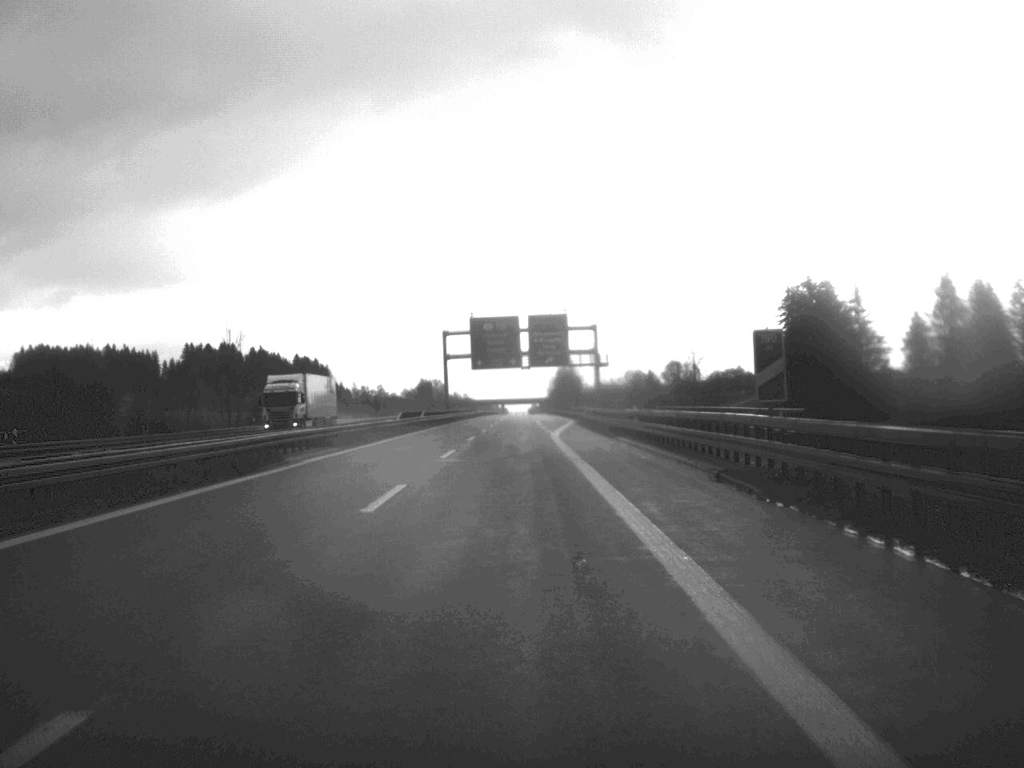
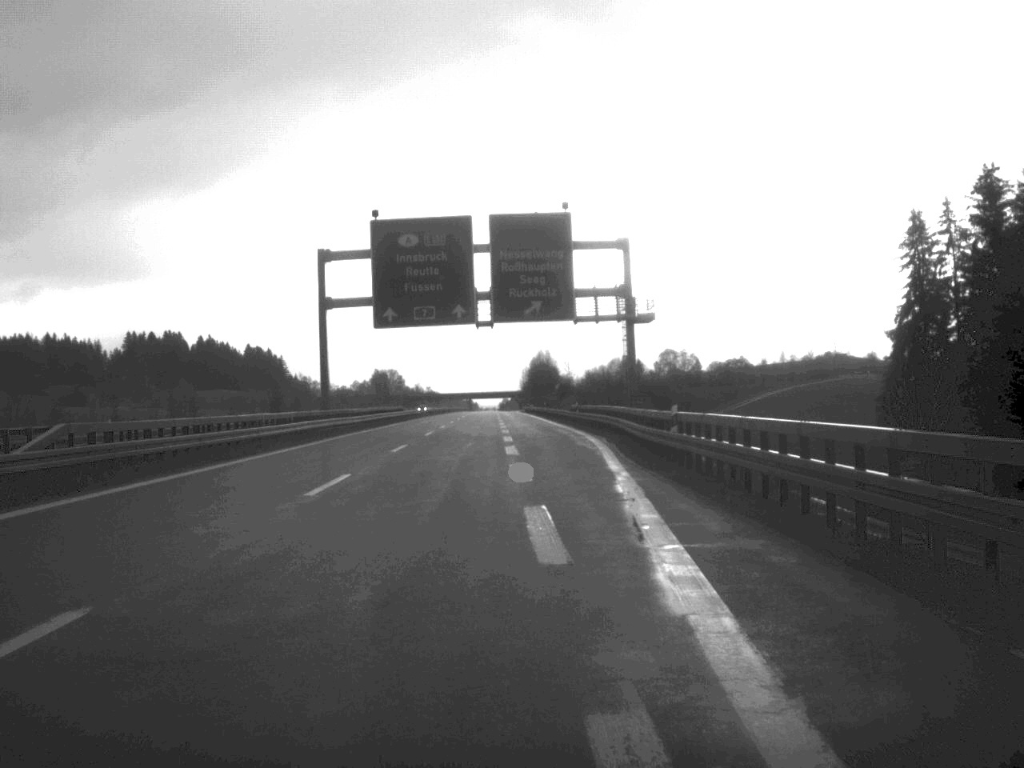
(+0.5, +68.1) m; +1°
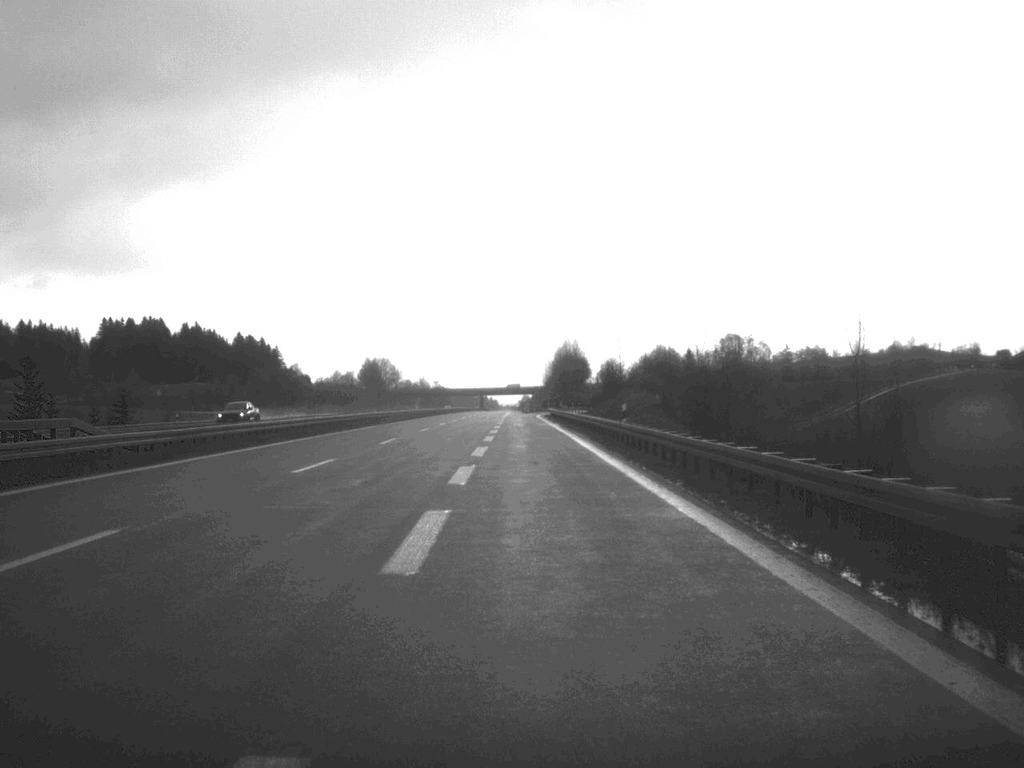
(-0.7, +83.3) m; -1°
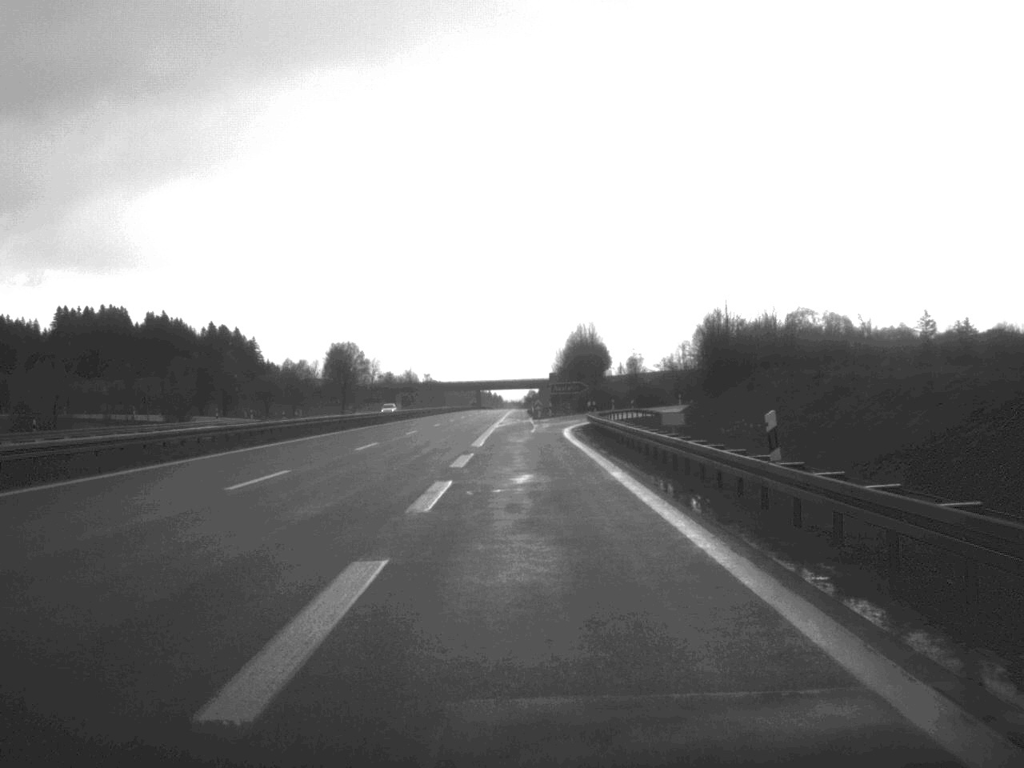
(-0.4, +75.9) m; 0°
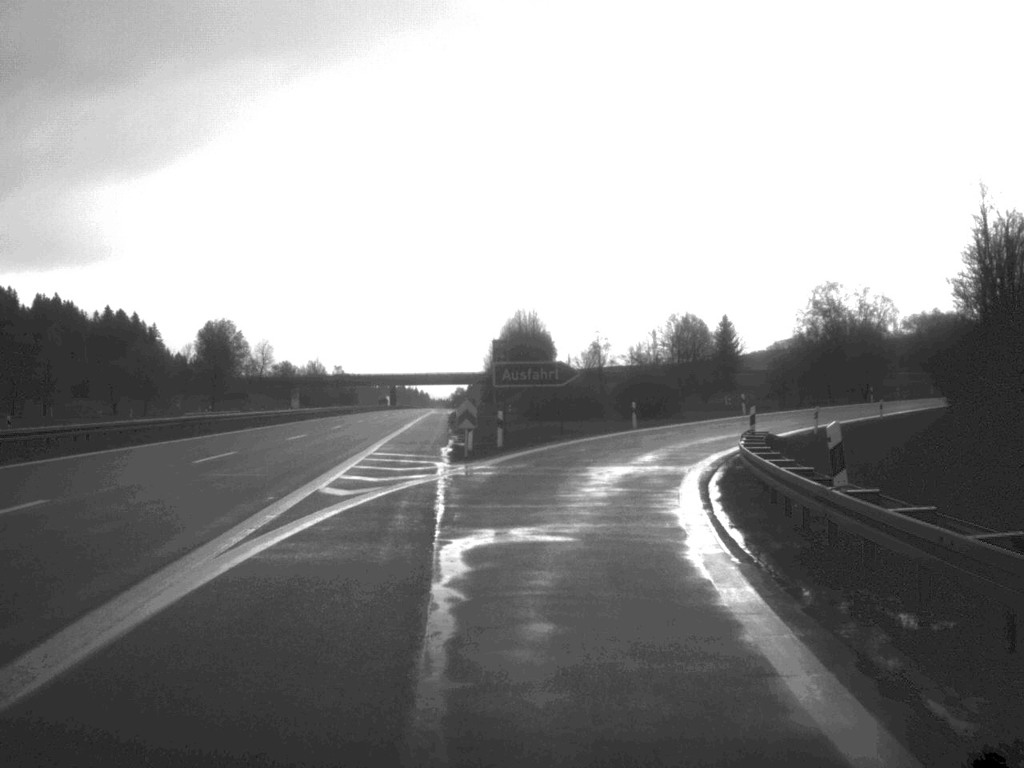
(+0.5, +62.6) m; +3°
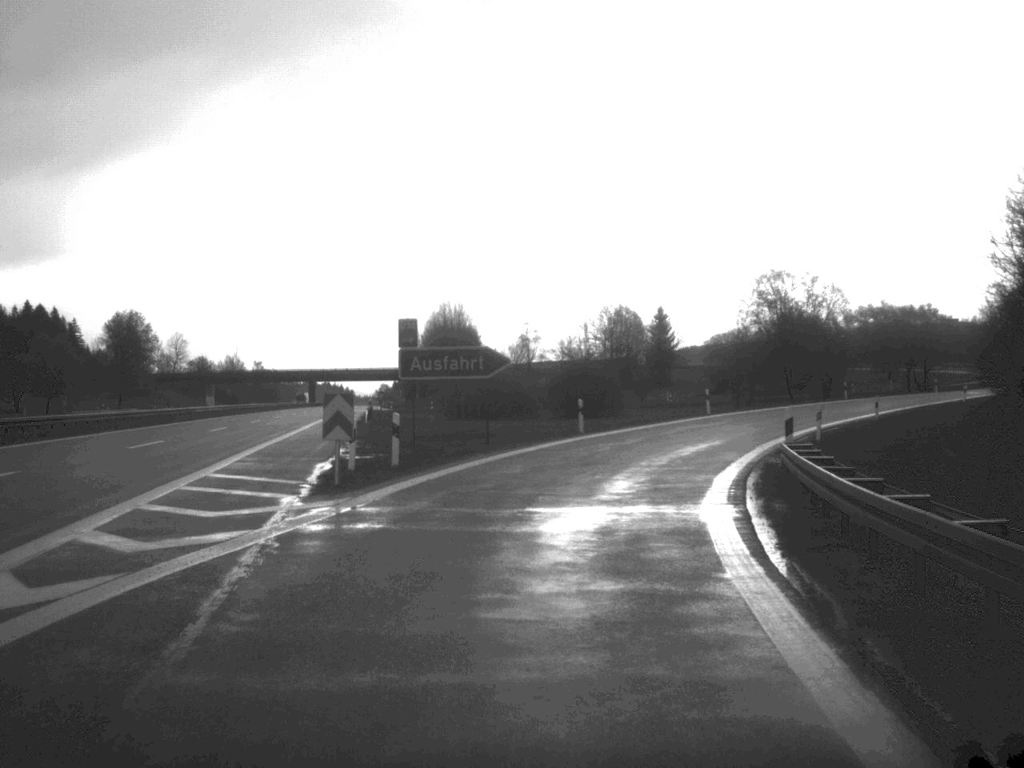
(+0.3, +11.5) m; +3°
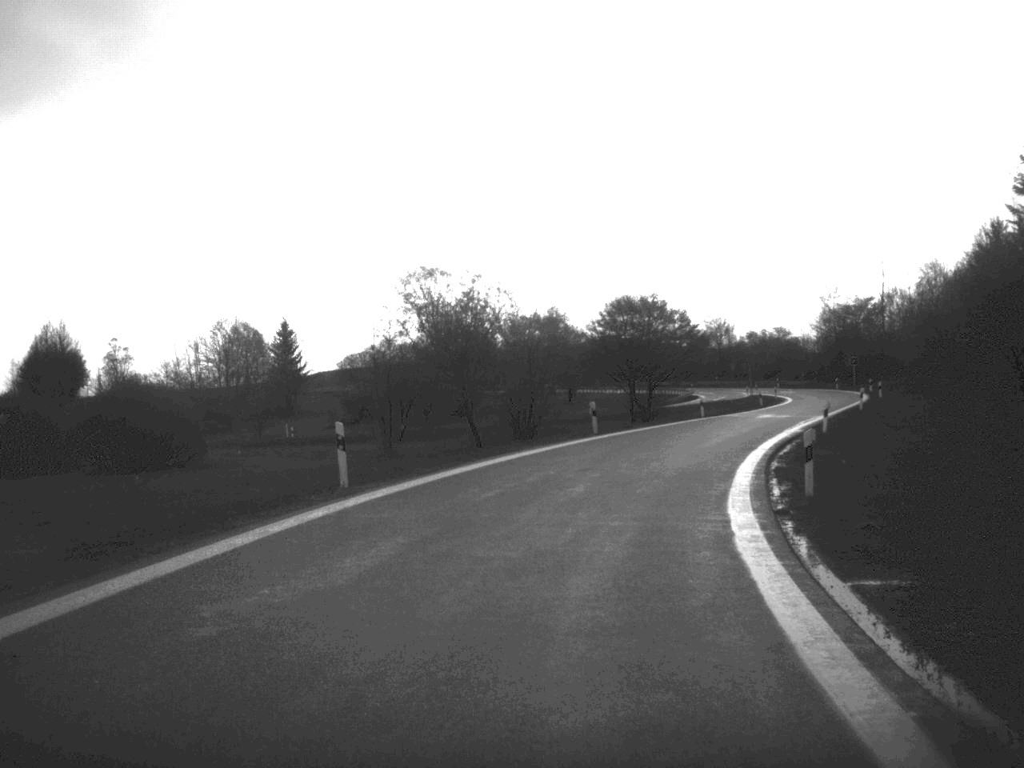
(+4.5, +33.6) m; +16°
